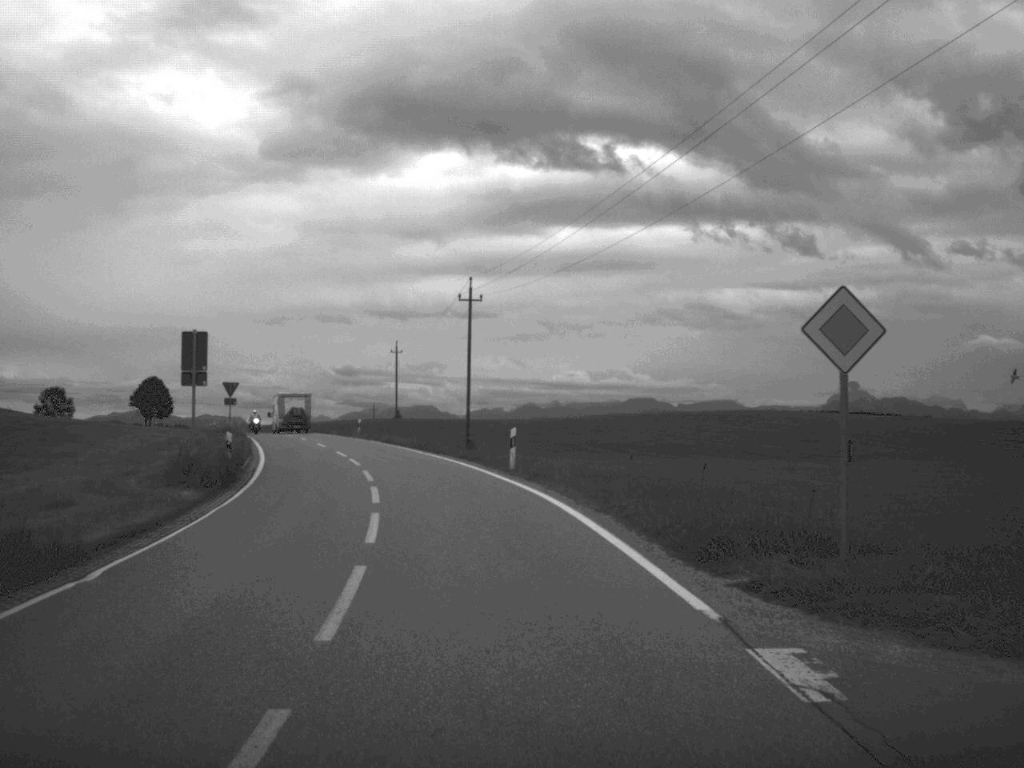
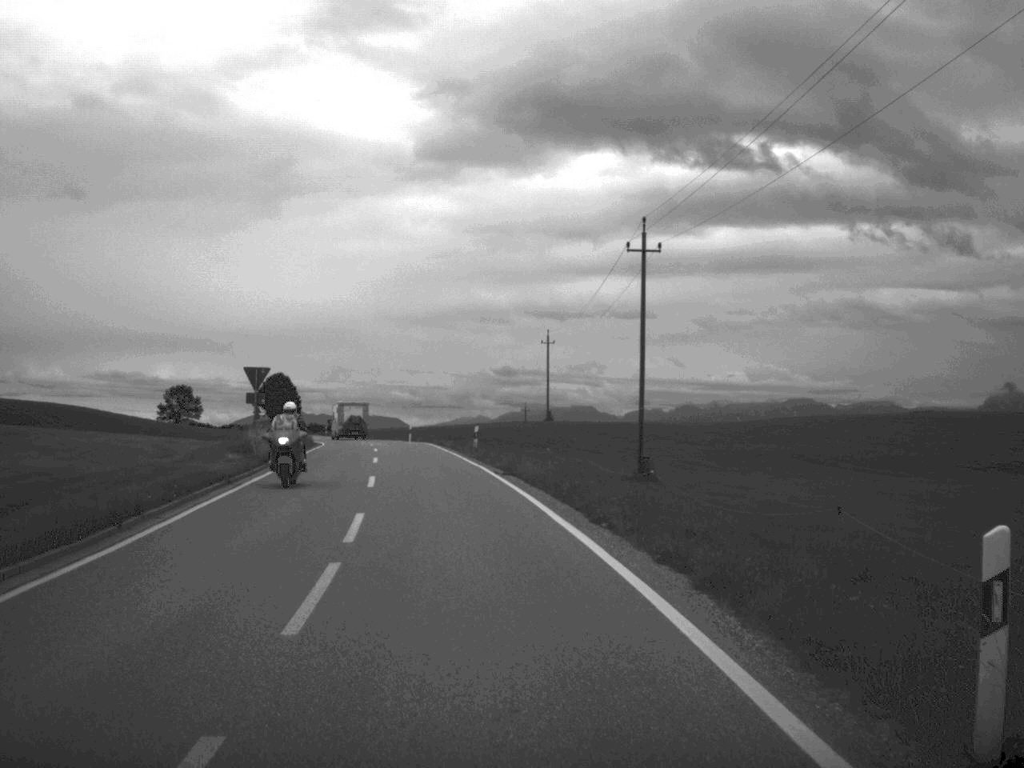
(-1.5, +24.5) m; -7°
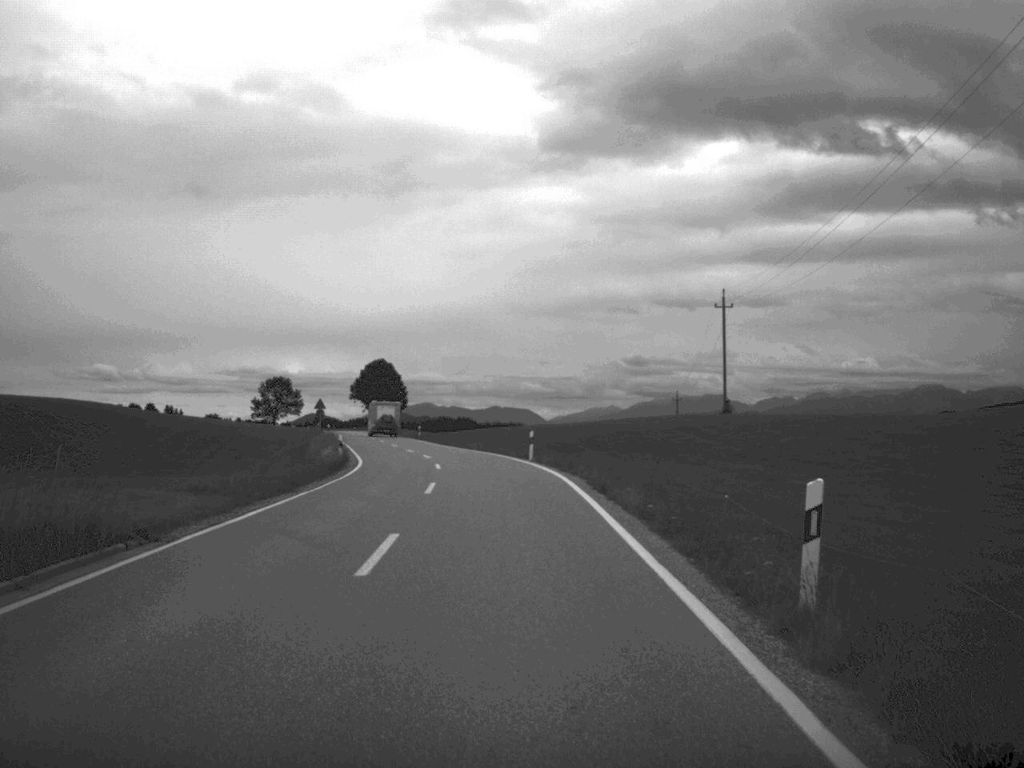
(-2.8, +36.6) m; -6°
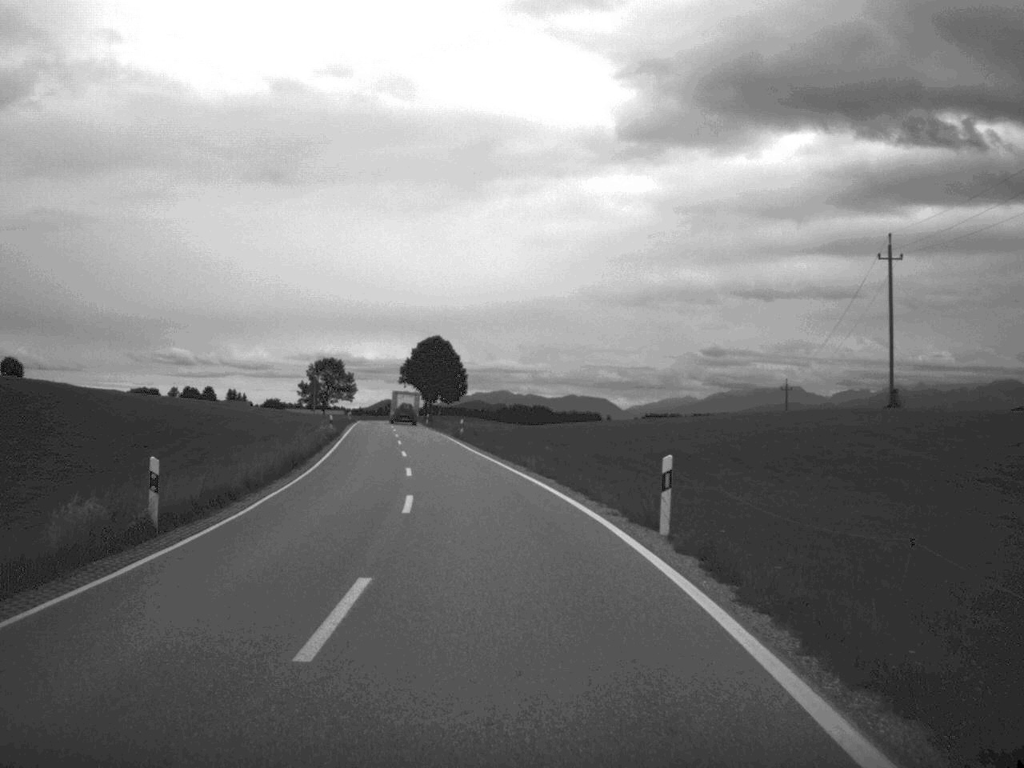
(-0.6, +28.5) m; -4°
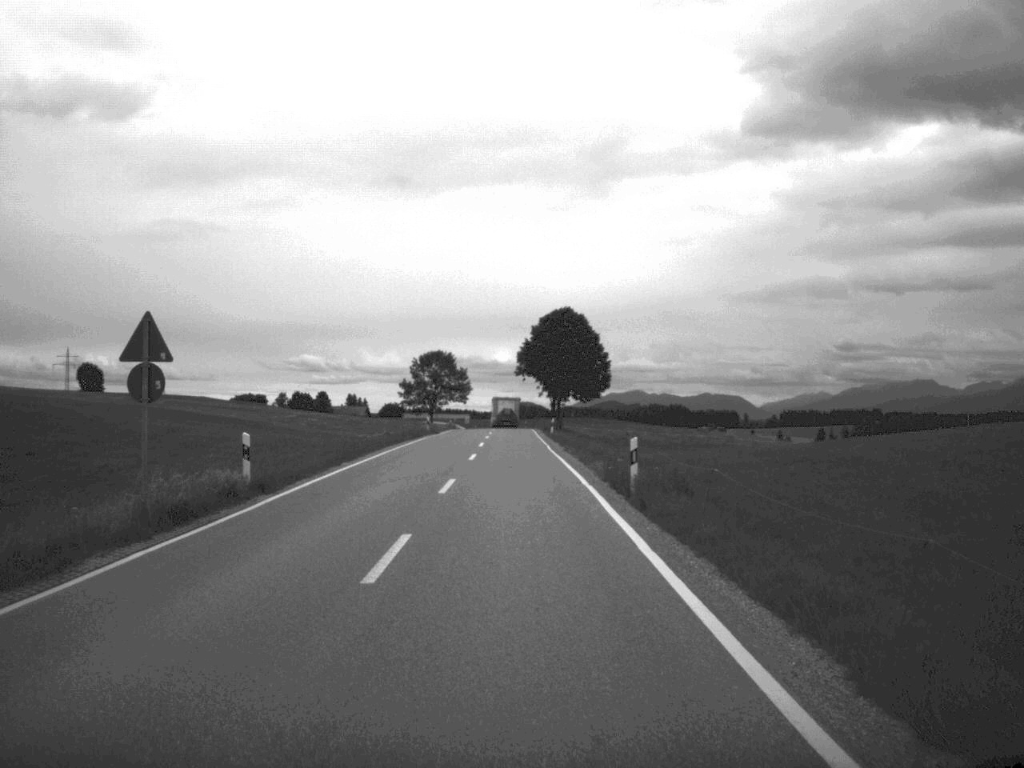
(-2.7, +43.3) m; -6°
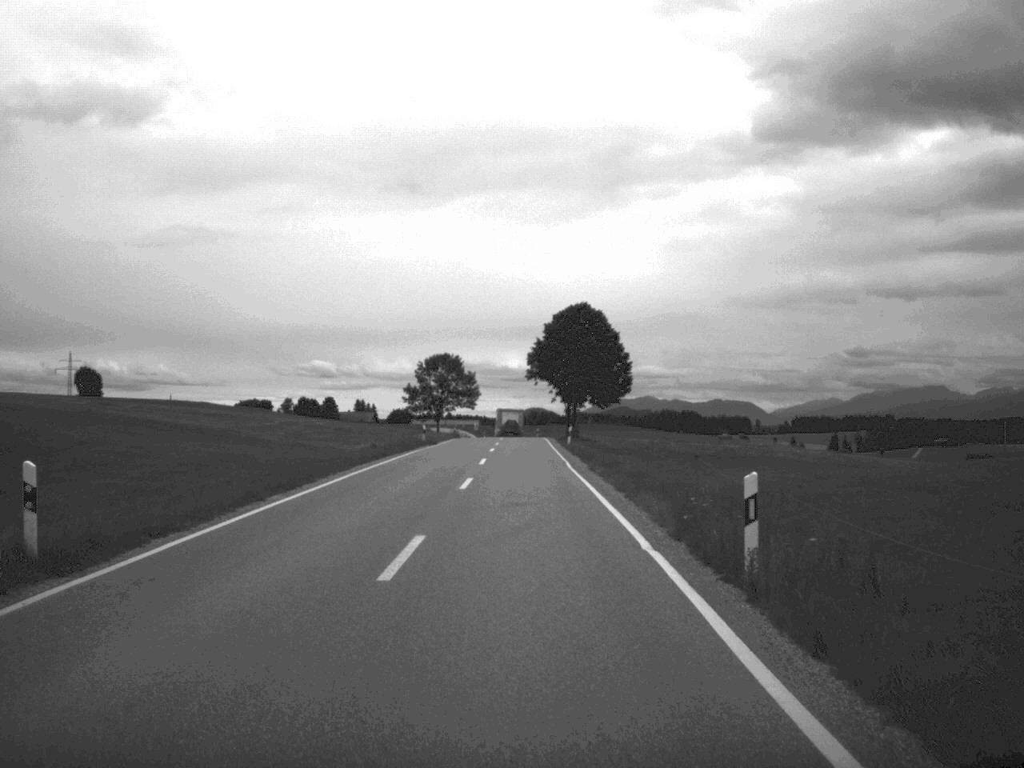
(-0.1, +10.4) m; 0°
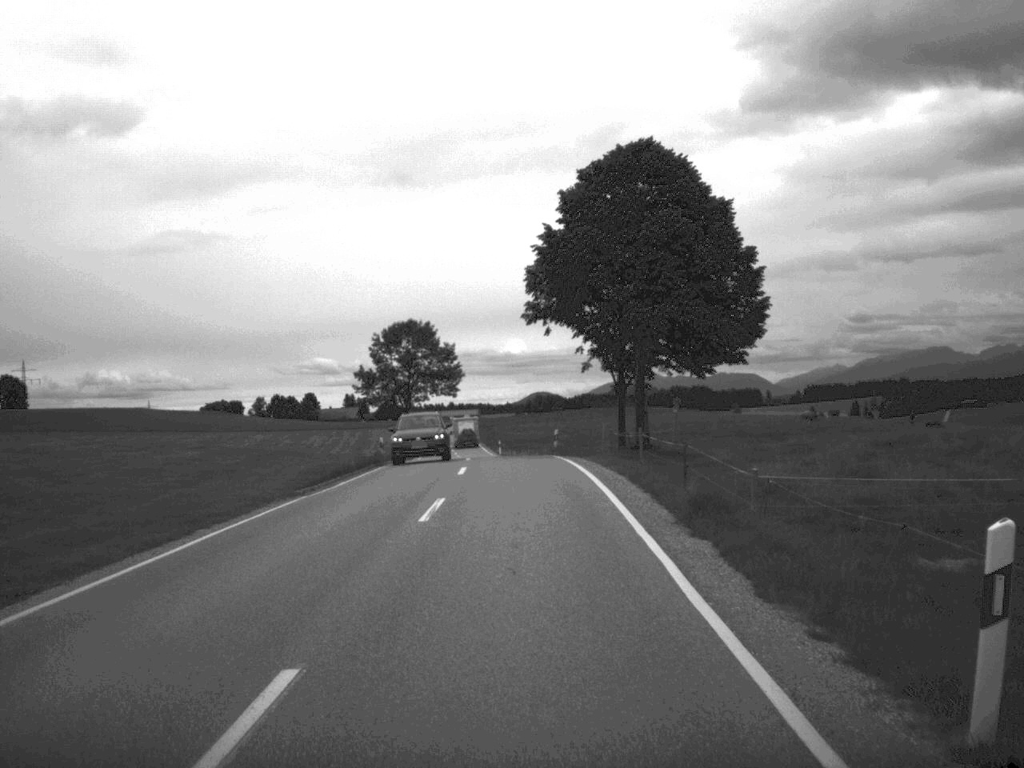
(-0.1, +55.4) m; 0°
